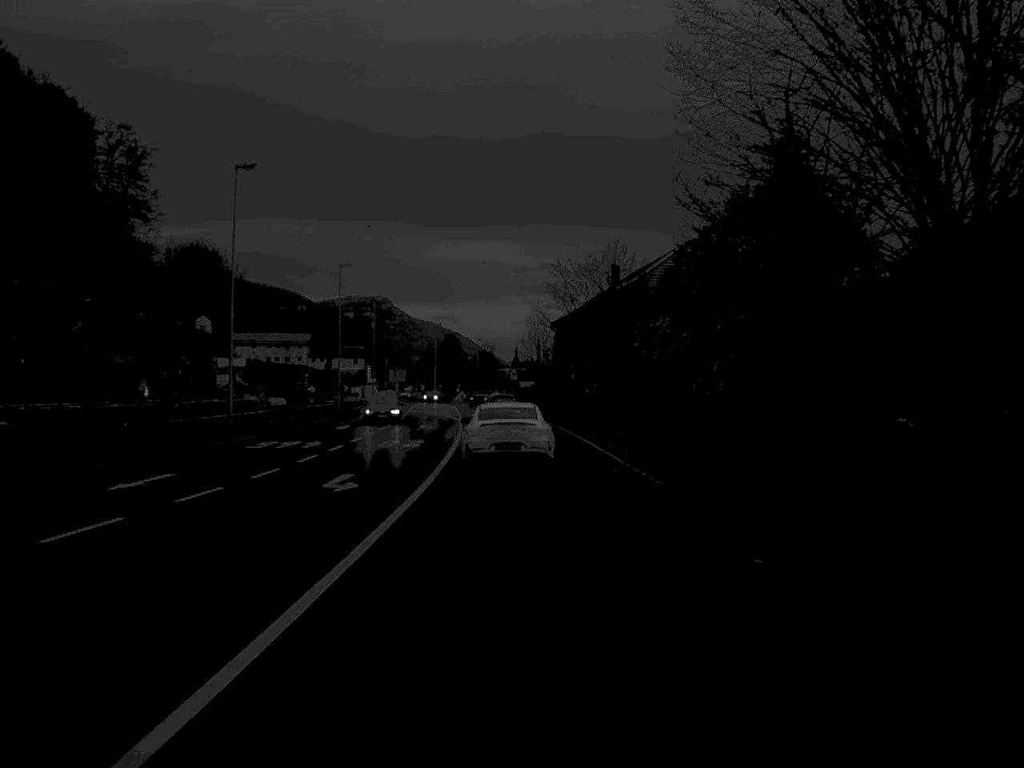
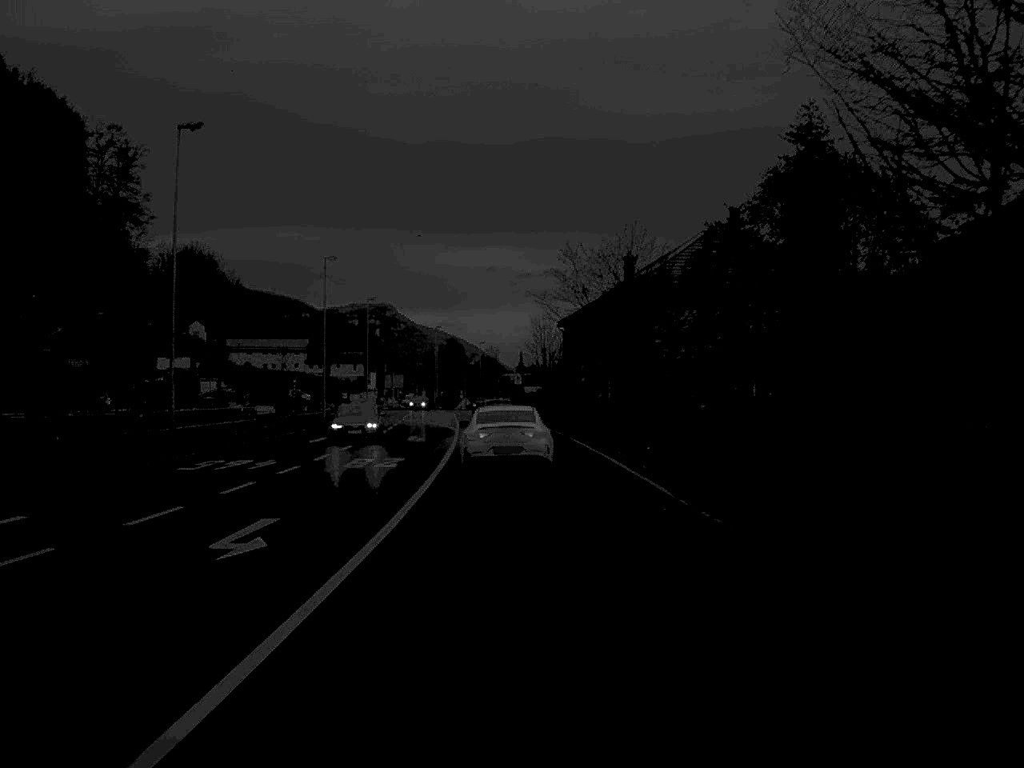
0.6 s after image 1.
(0.0, +8.6) m; 0°
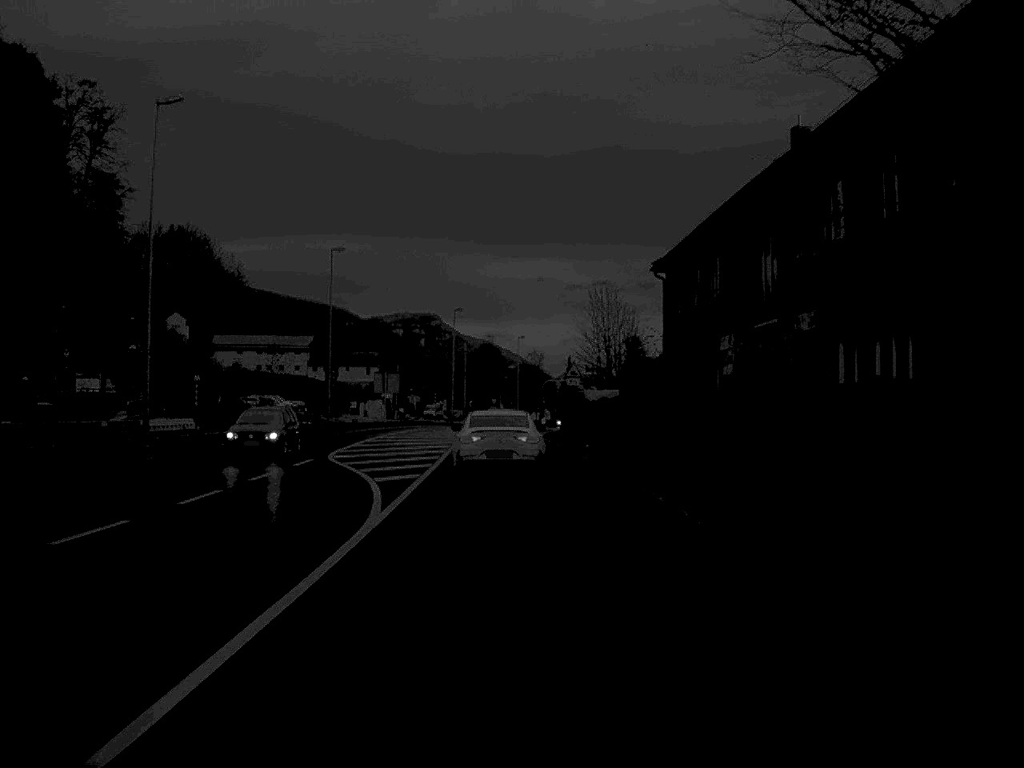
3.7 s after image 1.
(-0.6, +44.4) m; -2°
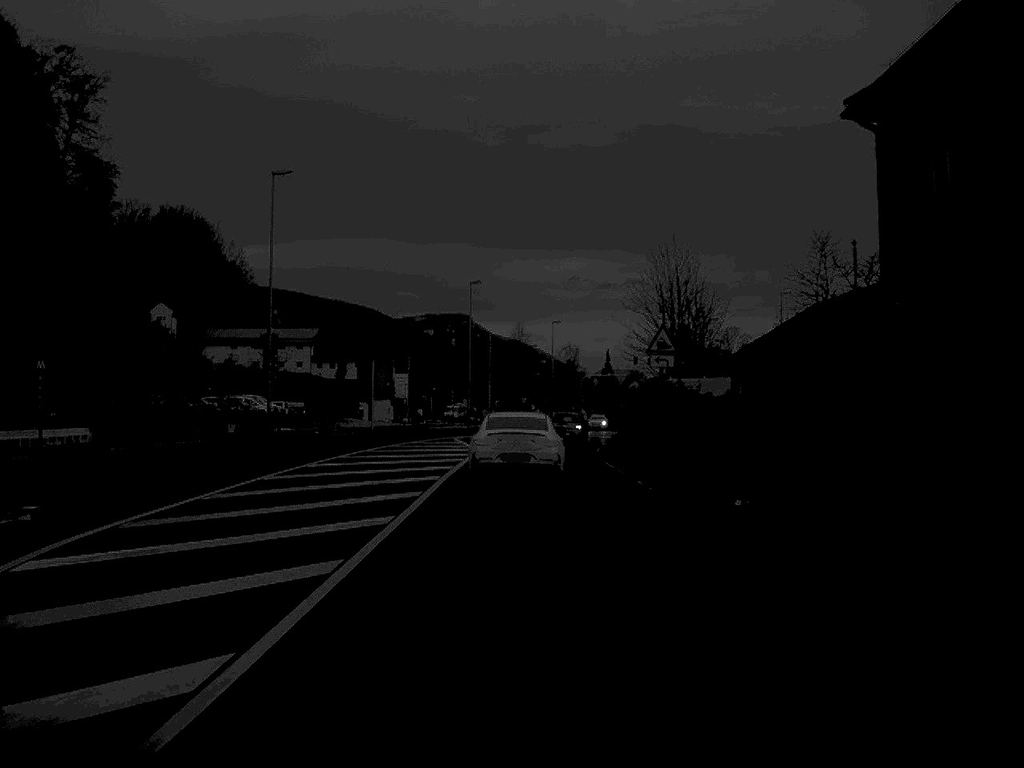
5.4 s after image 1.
(-0.4, +25.4) m; -1°
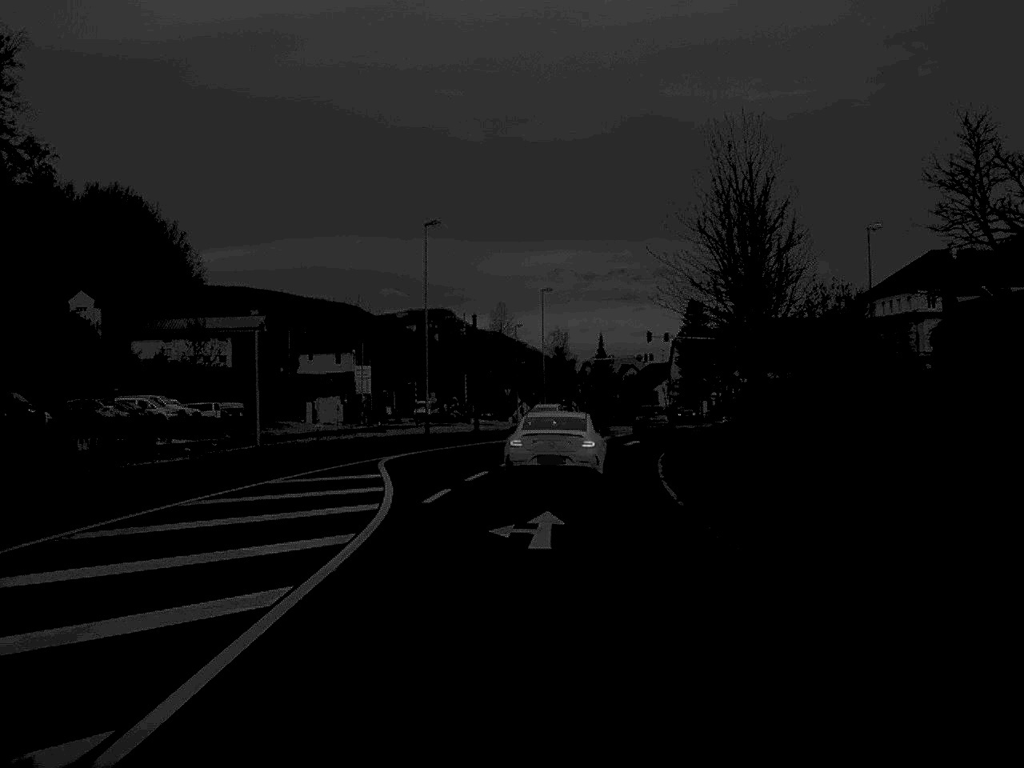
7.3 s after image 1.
(0.0, +26.8) m; +1°
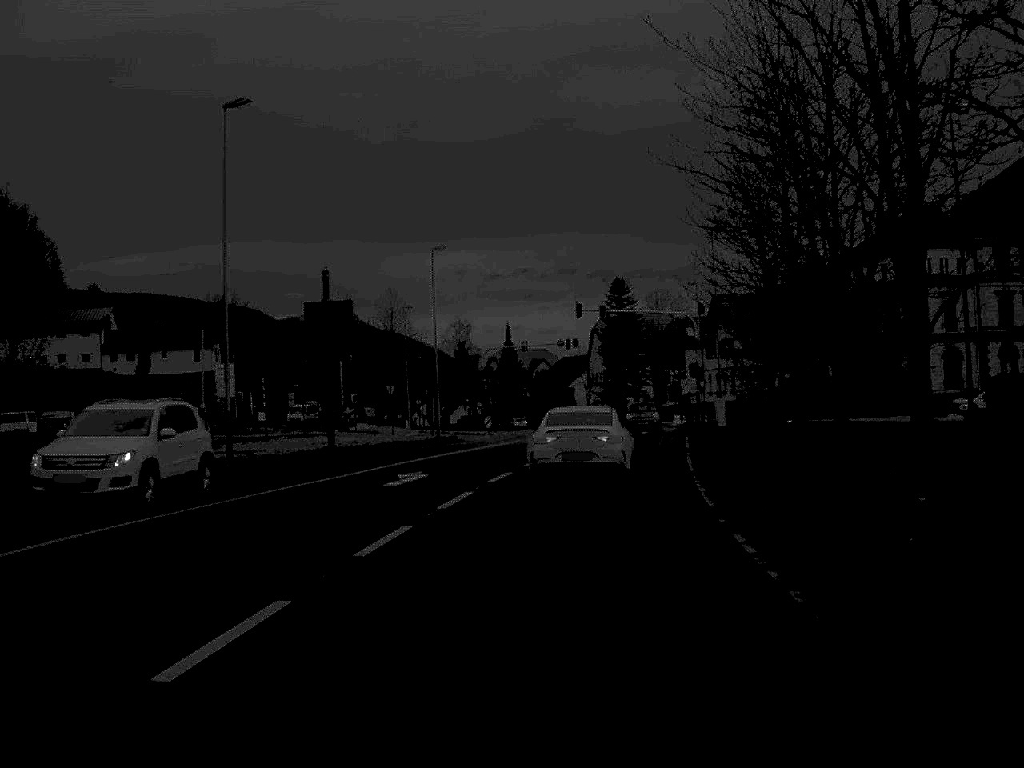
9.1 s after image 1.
(+0.8, +25.0) m; +4°
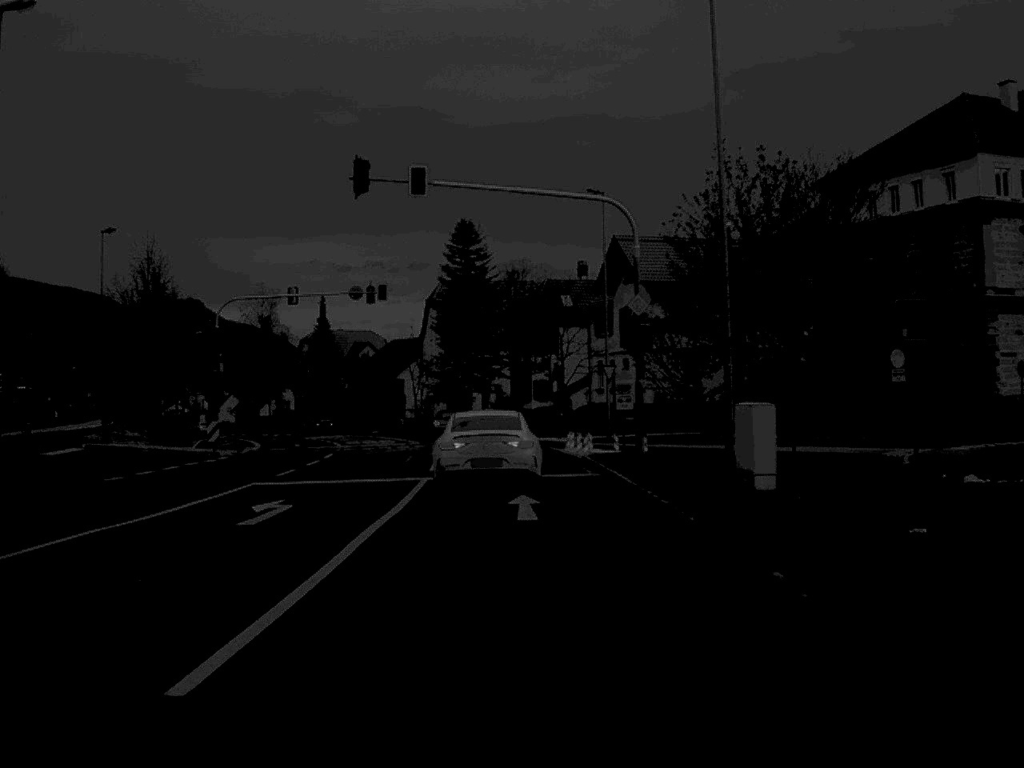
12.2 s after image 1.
(+3.1, +41.5) m; +7°
